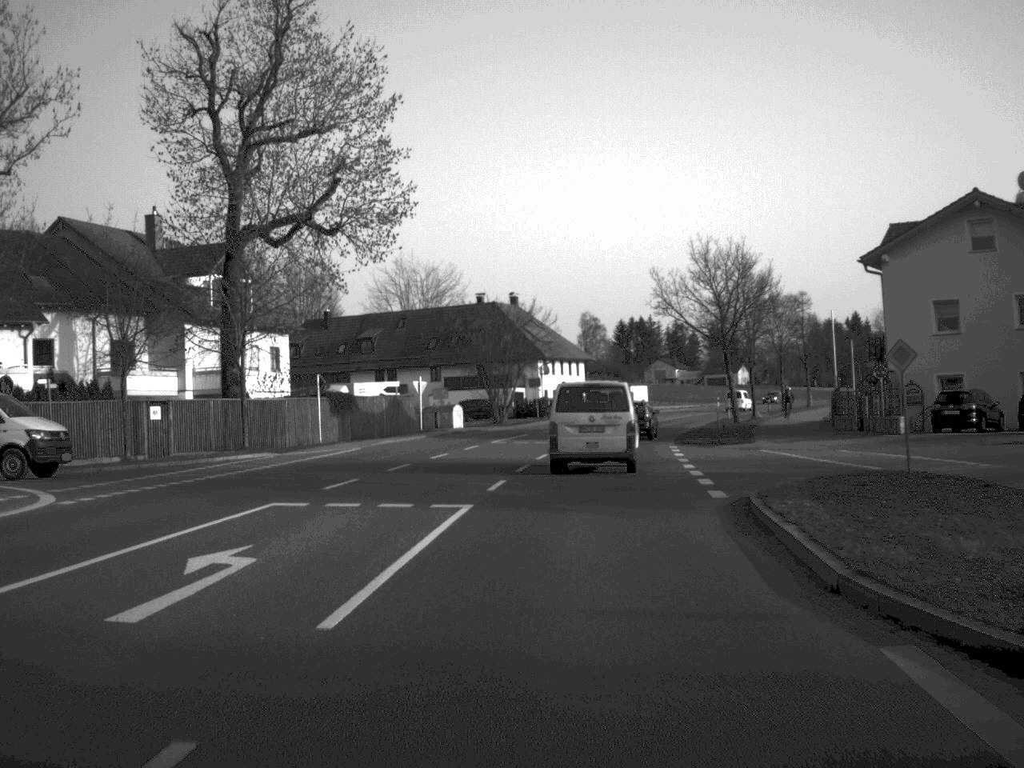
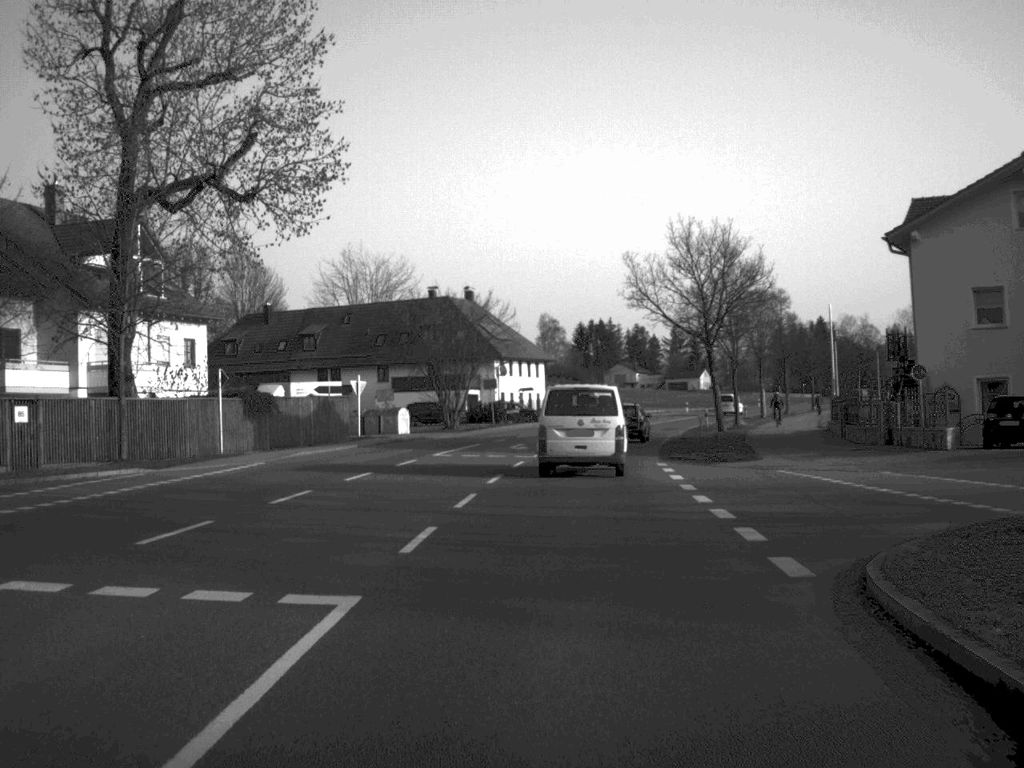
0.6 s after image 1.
(+0.1, +8.8) m; +2°
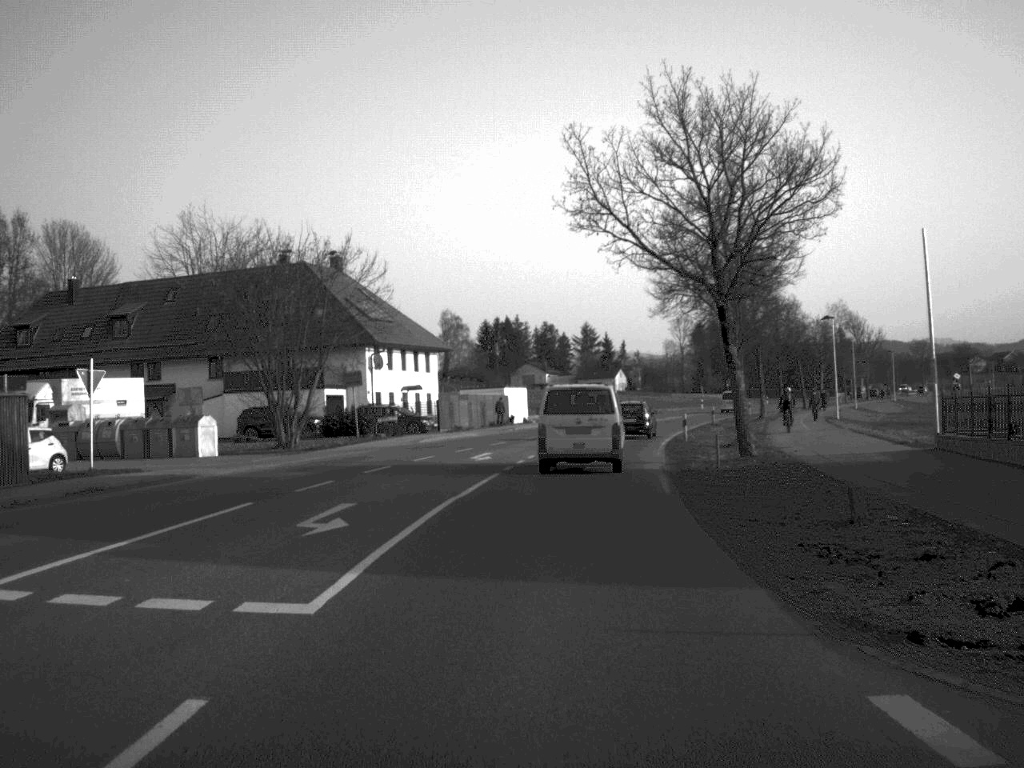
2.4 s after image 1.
(+1.0, +27.2) m; +4°
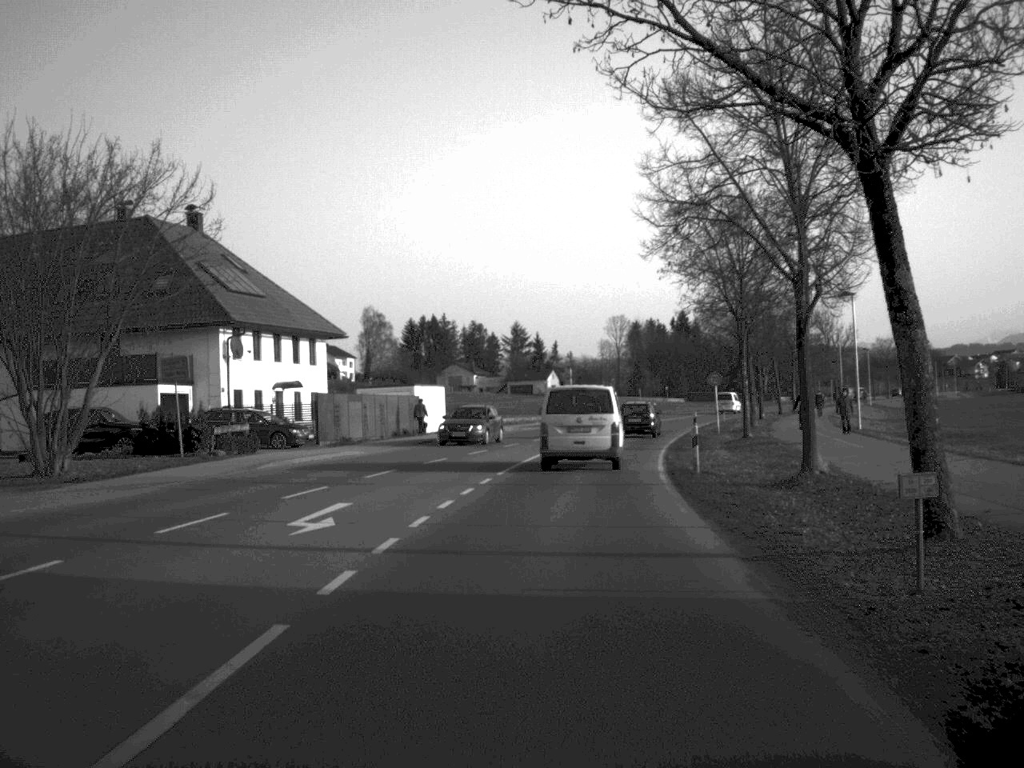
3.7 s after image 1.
(+0.5, +19.3) m; +3°
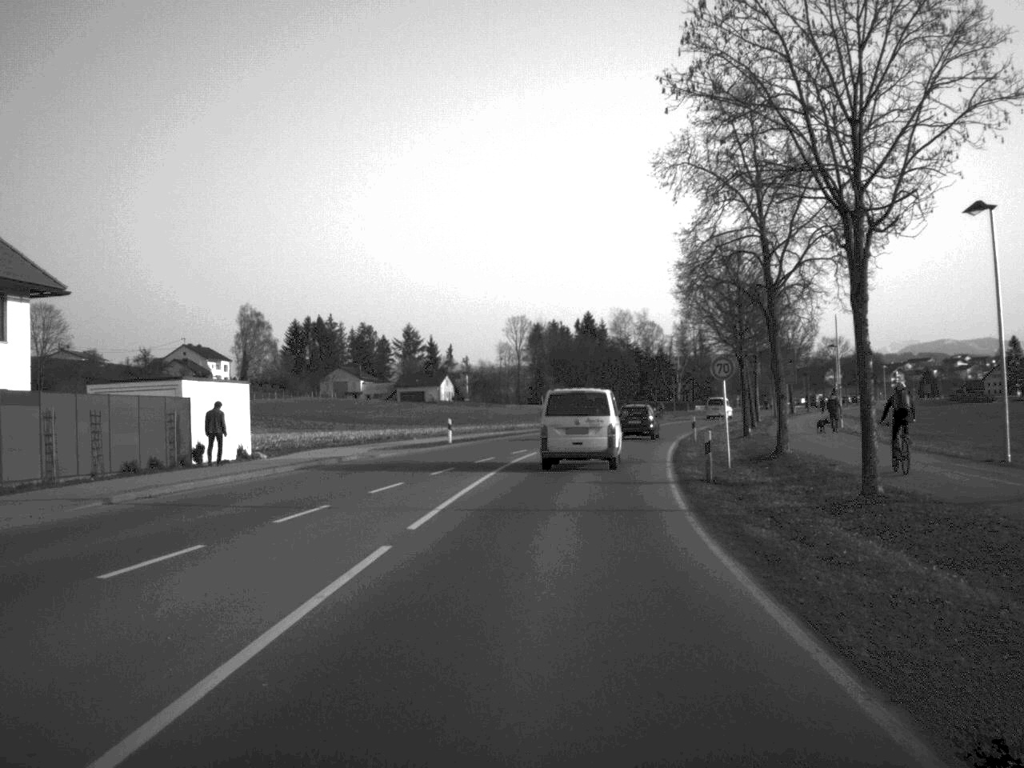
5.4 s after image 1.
(+1.1, +27.4) m; +5°
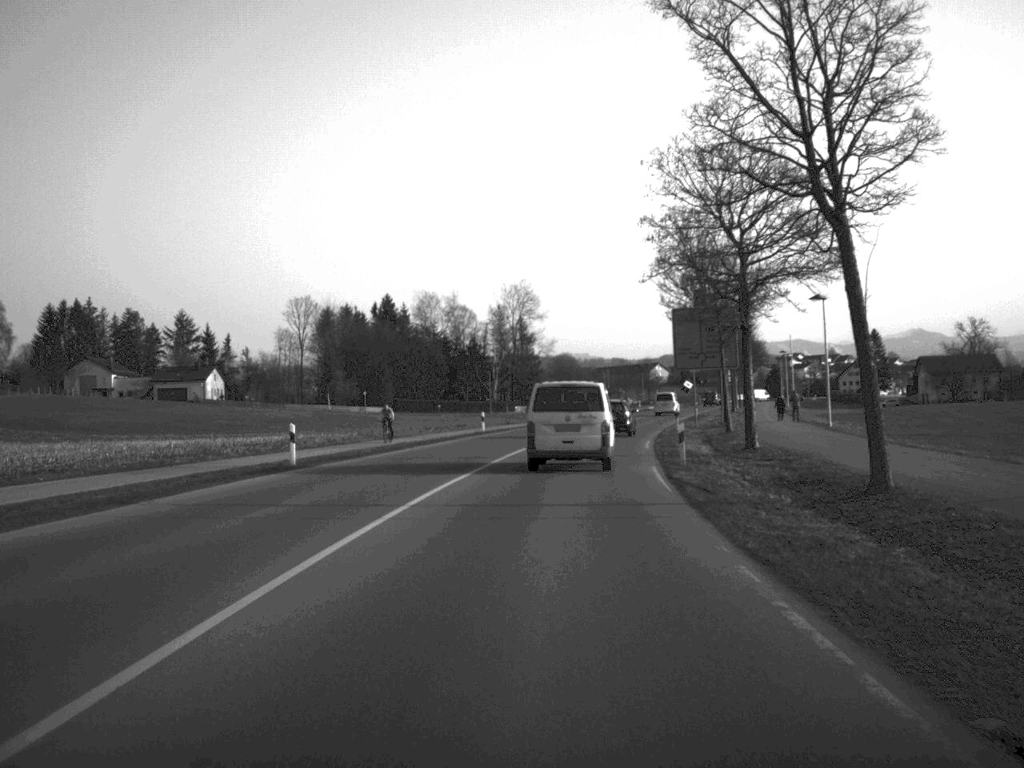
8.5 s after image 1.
(+3.9, +51.4) m; +9°
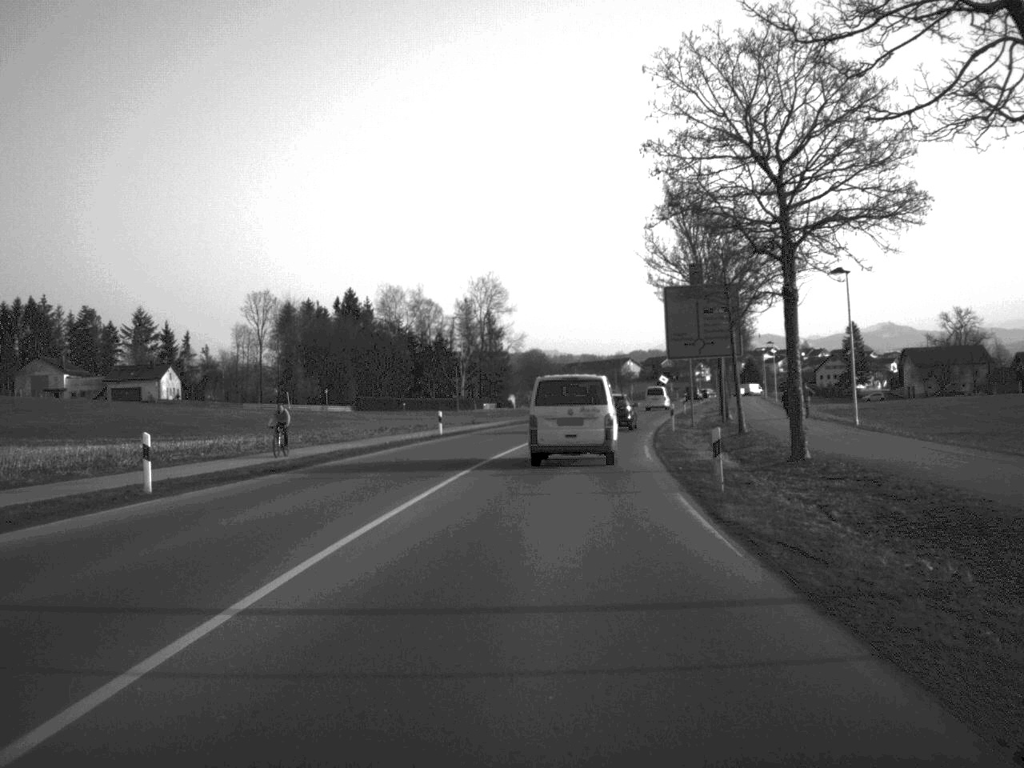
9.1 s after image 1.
(+0.1, +9.9) m; +1°
